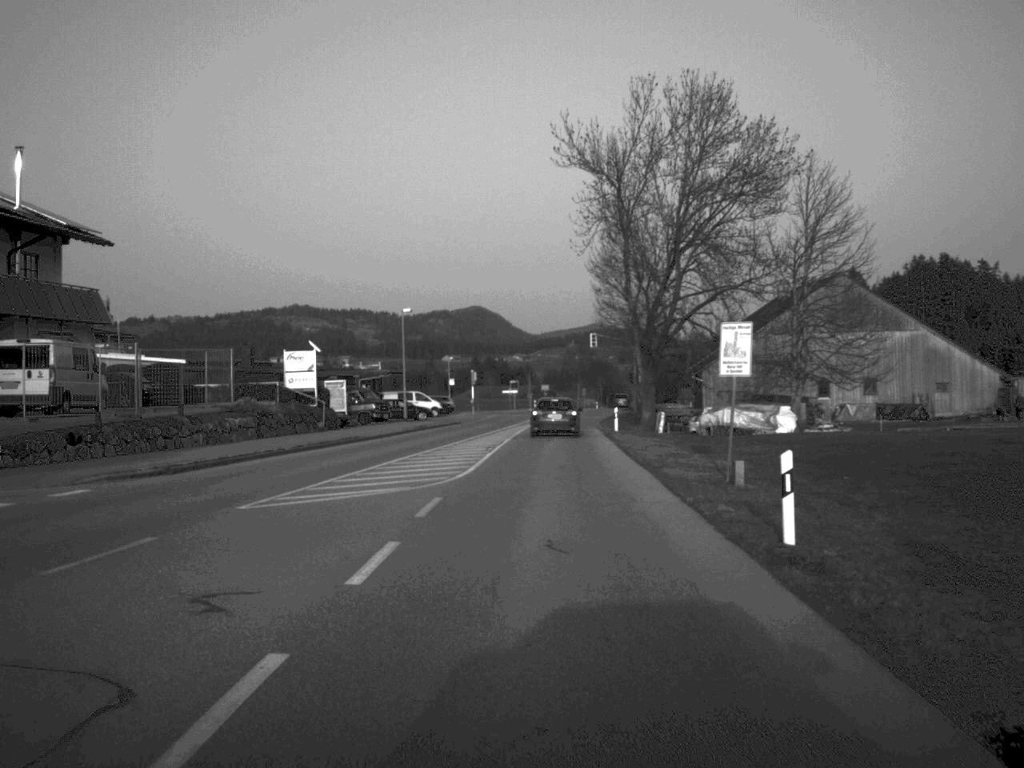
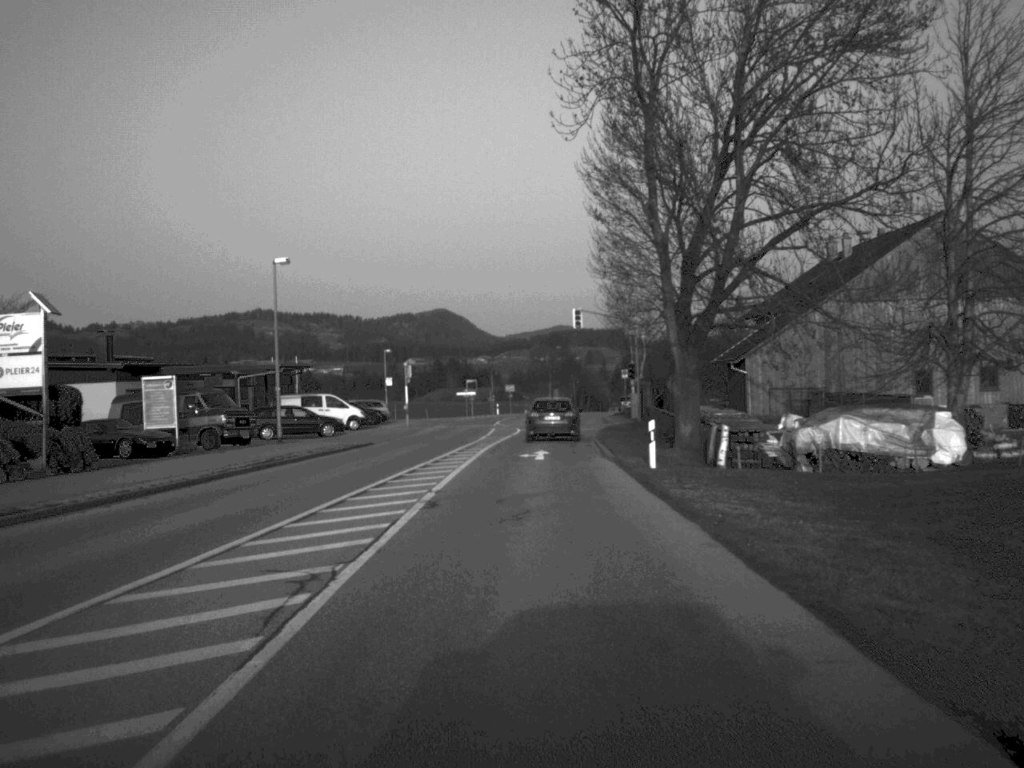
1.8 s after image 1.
(+0.4, +27.0) m; +2°
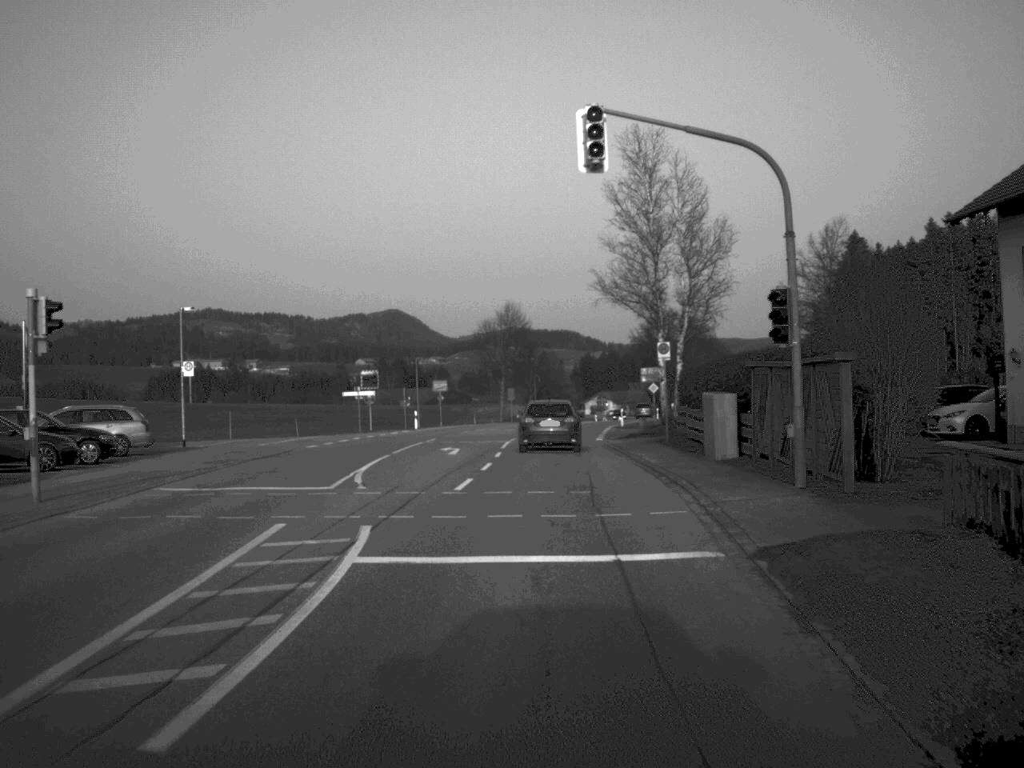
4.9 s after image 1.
(+0.9, +45.0) m; +2°
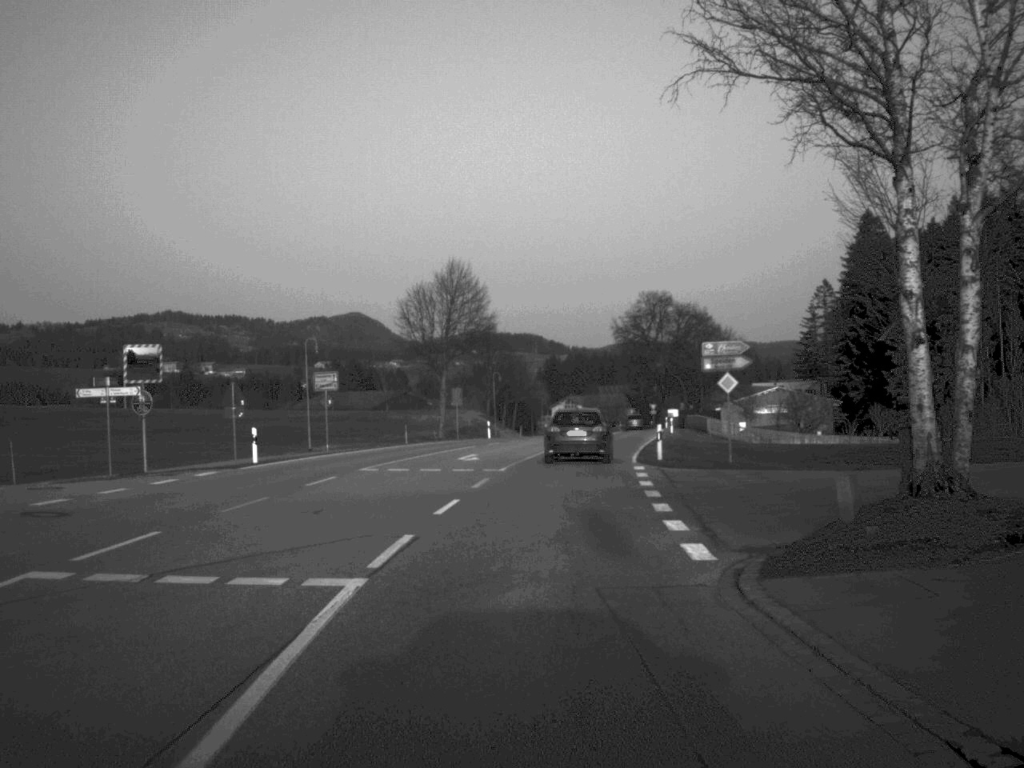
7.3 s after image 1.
(+0.5, +34.3) m; +2°
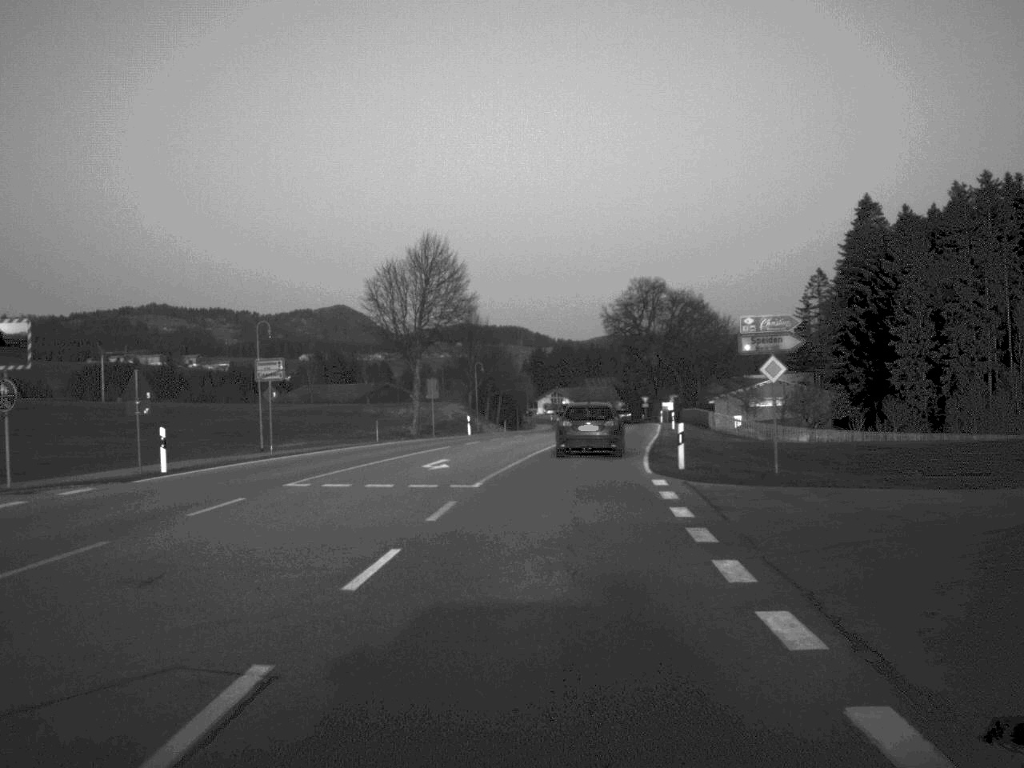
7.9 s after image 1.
(0.0, +7.9) m; +1°
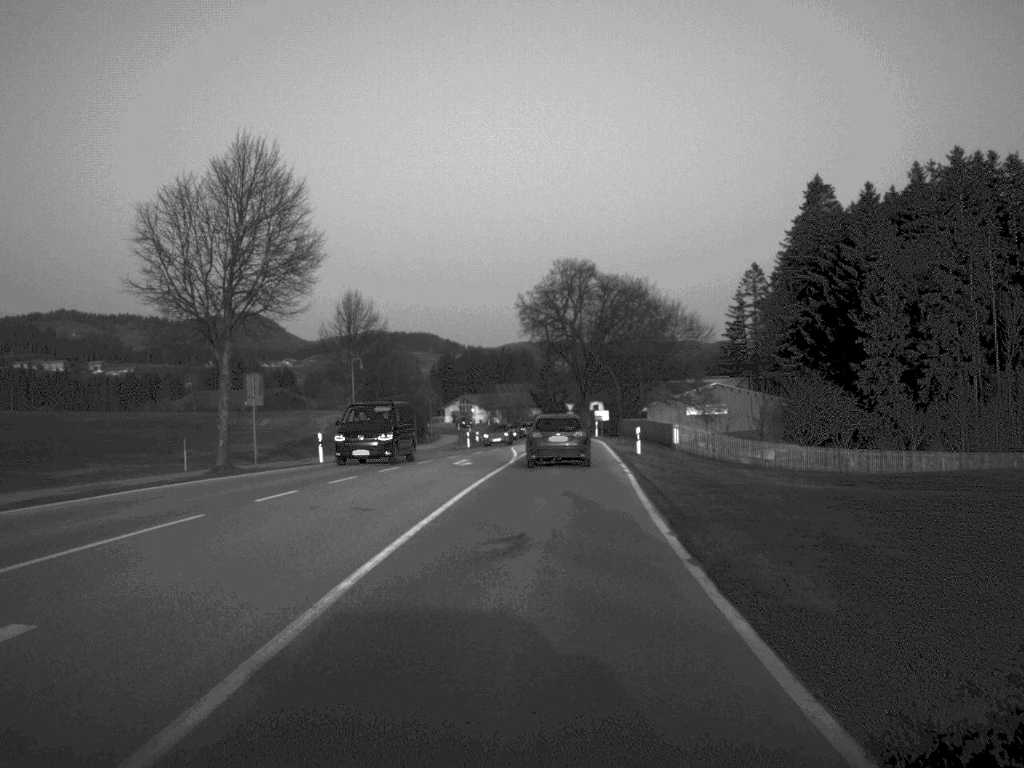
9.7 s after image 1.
(+0.9, +24.1) m; +4°
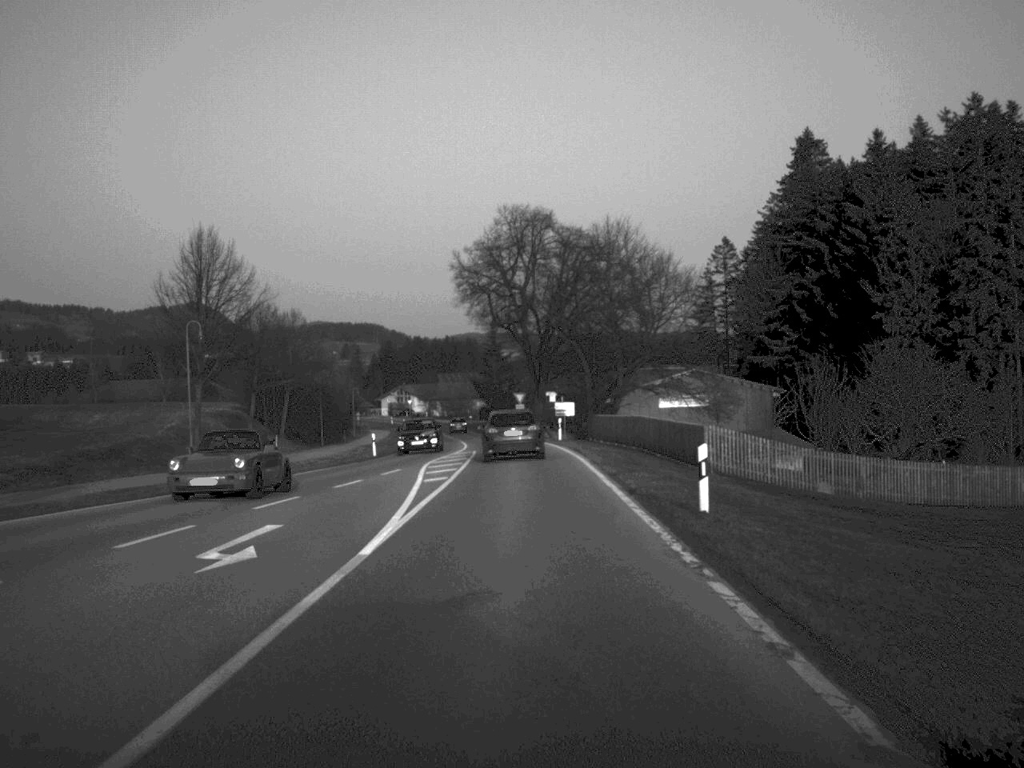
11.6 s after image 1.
(+0.6, +25.7) m; +2°
